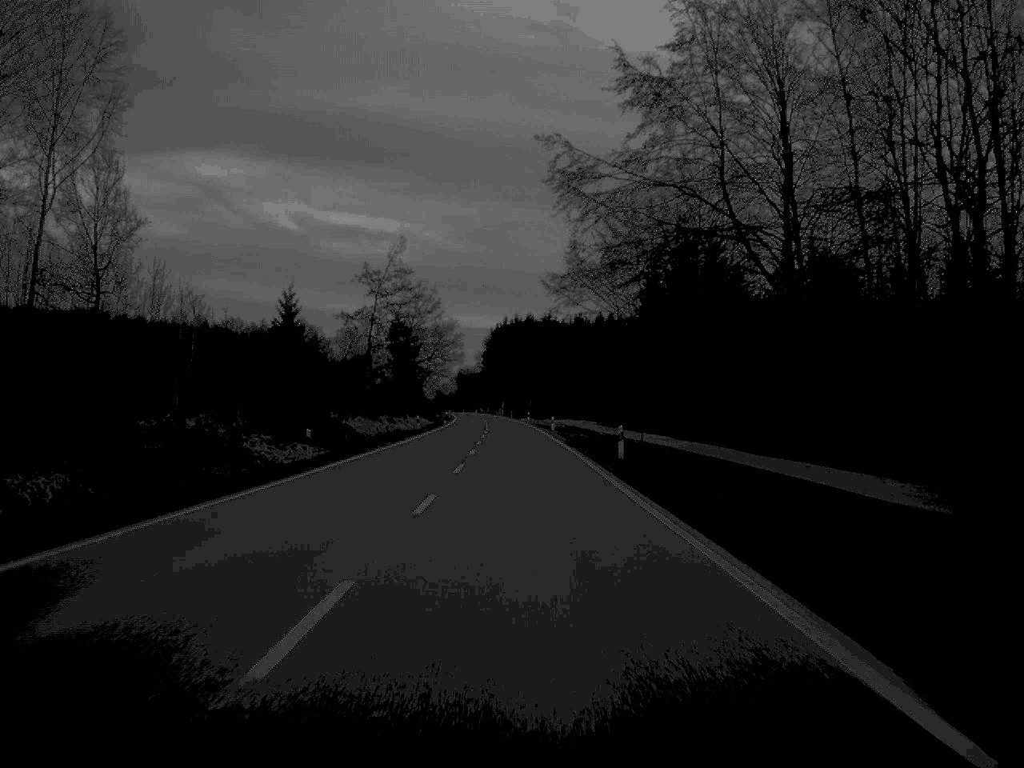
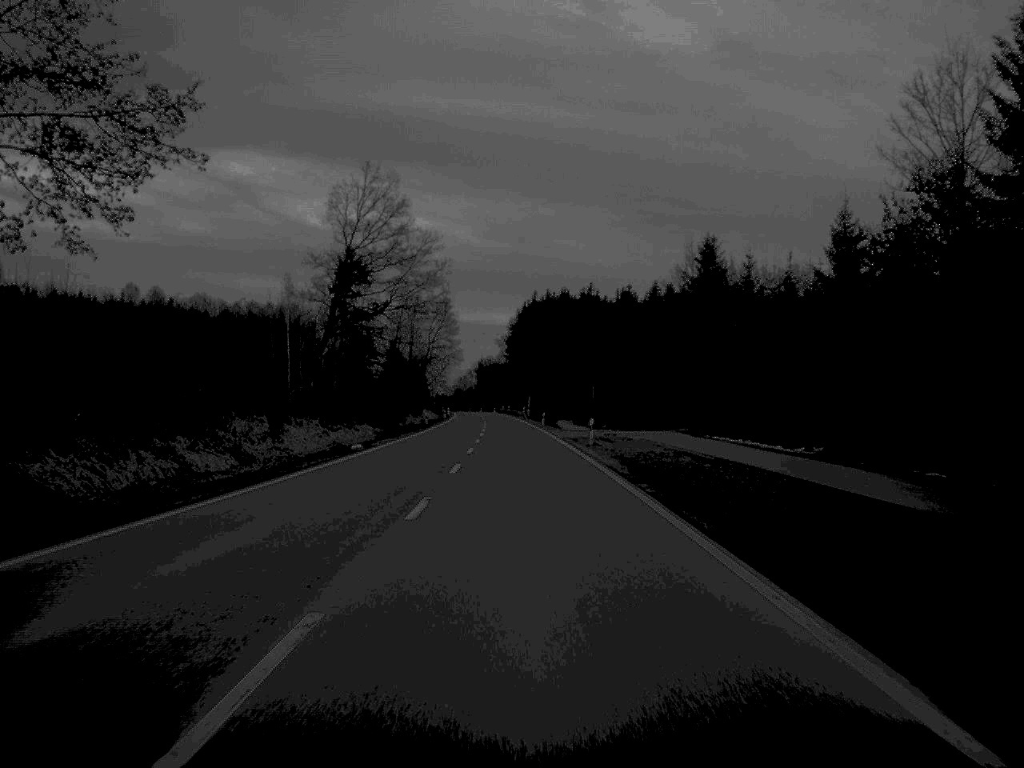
(-0.9, +85.3) m; -1°
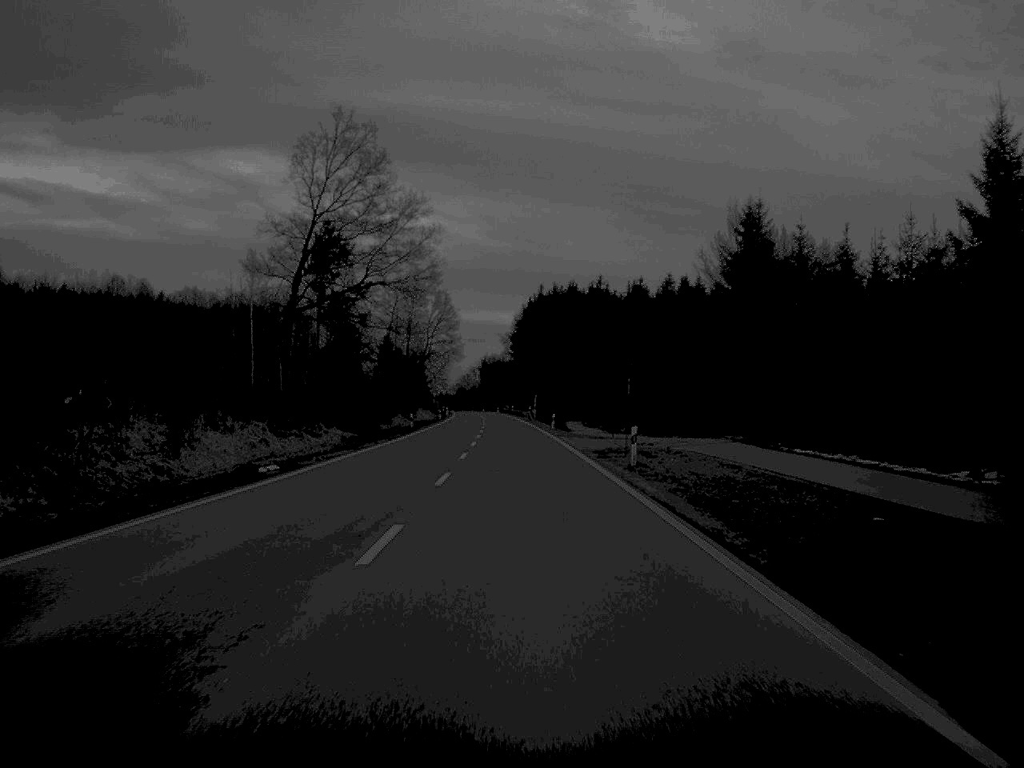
(0.0, +17.0) m; 0°
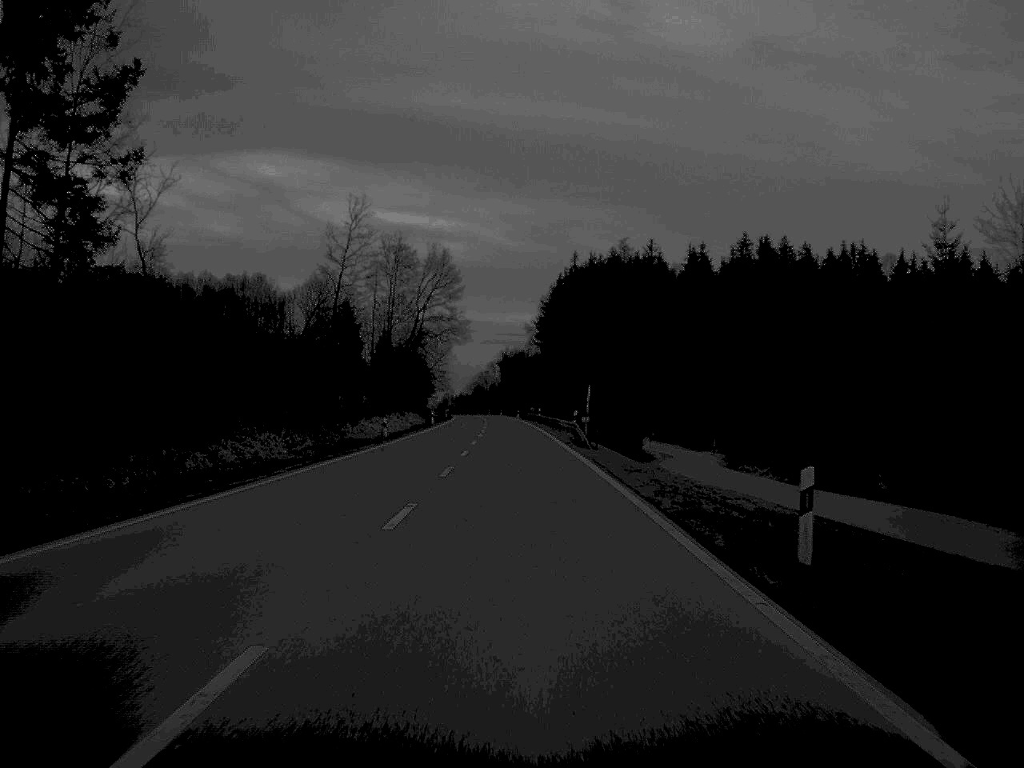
(-0.6, +68.3) m; -1°
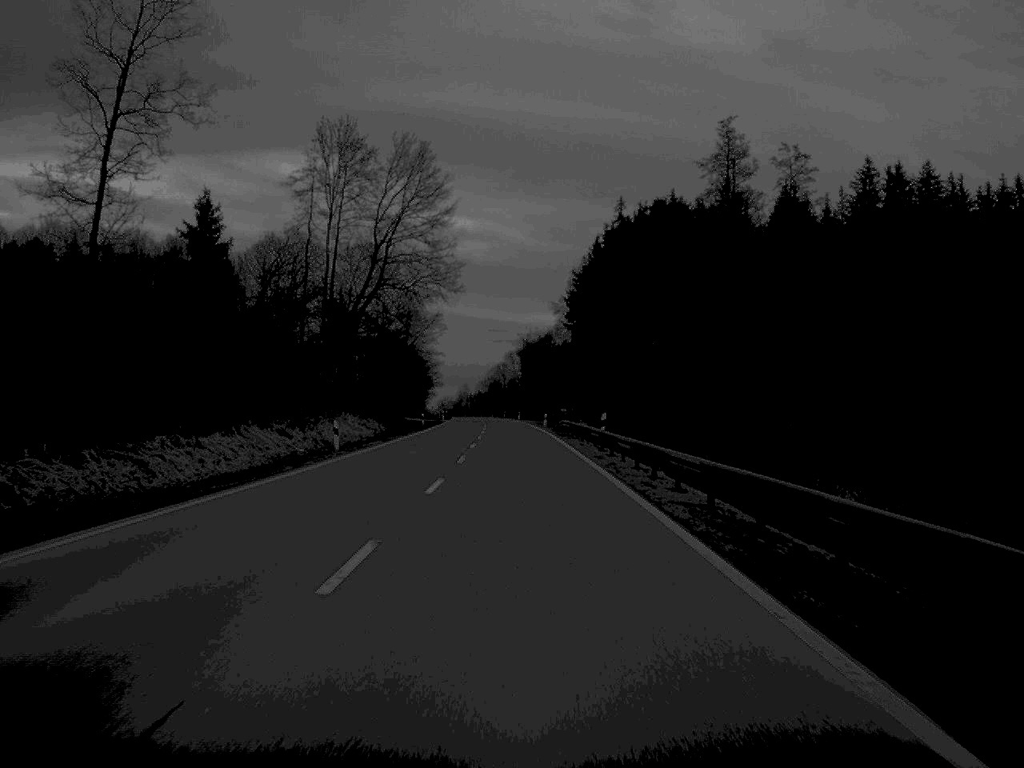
(-0.6, +65.5) m; -1°
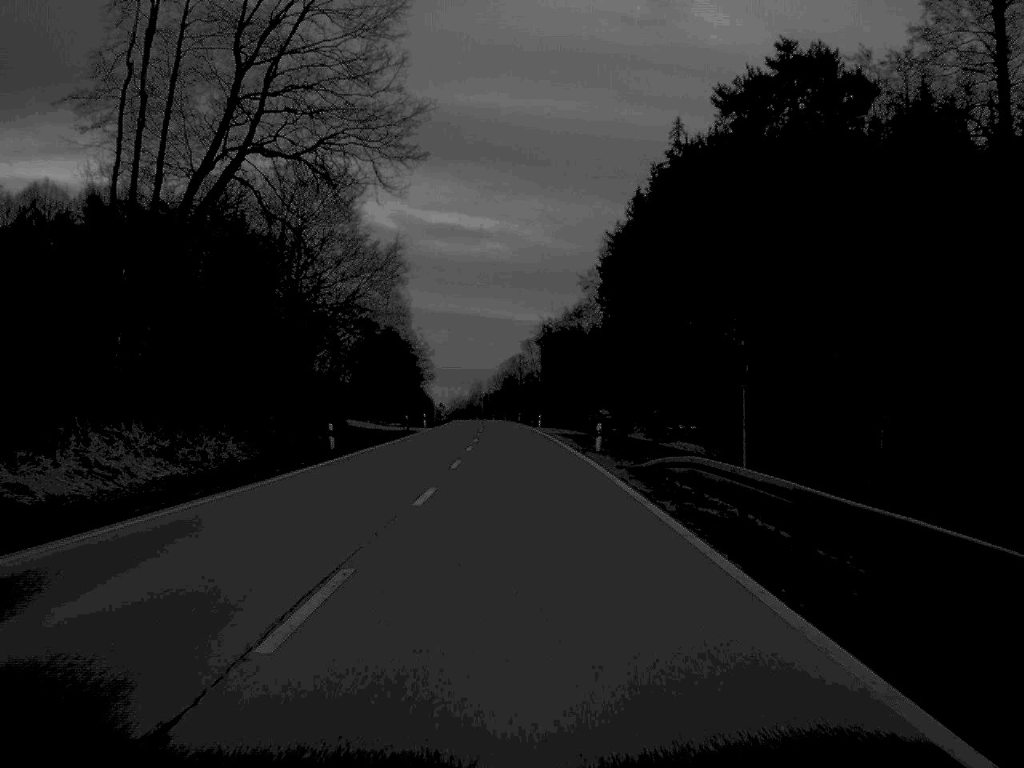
(-0.3, +50.7) m; -1°
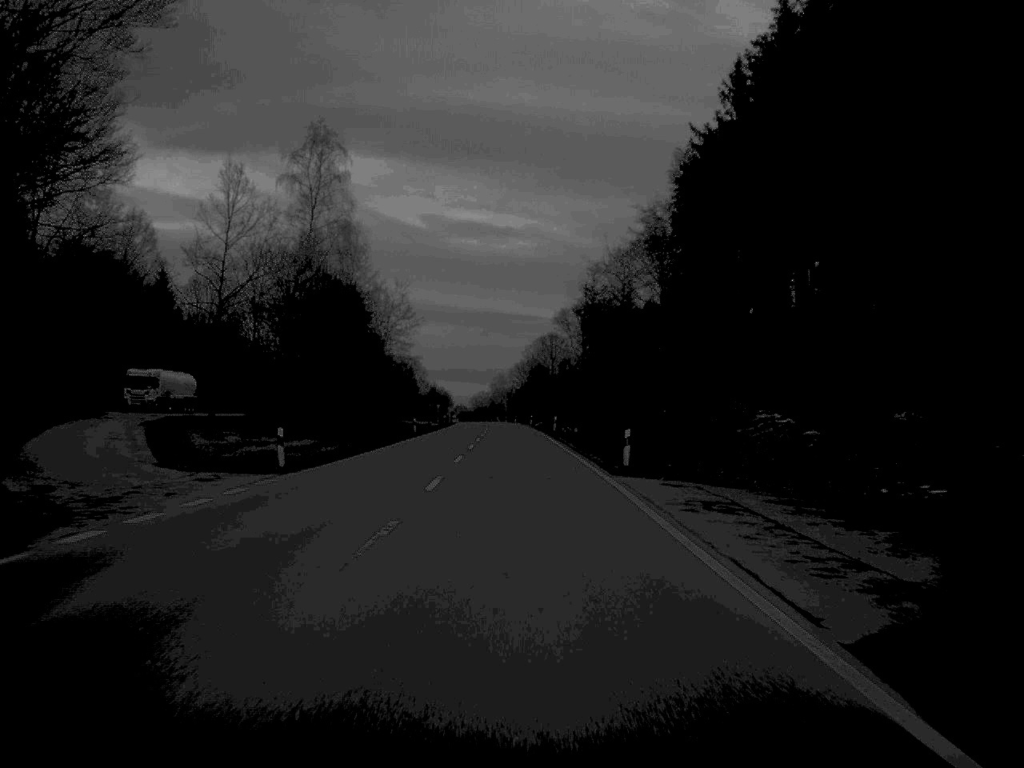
(-0.6, +66.9) m; -1°
